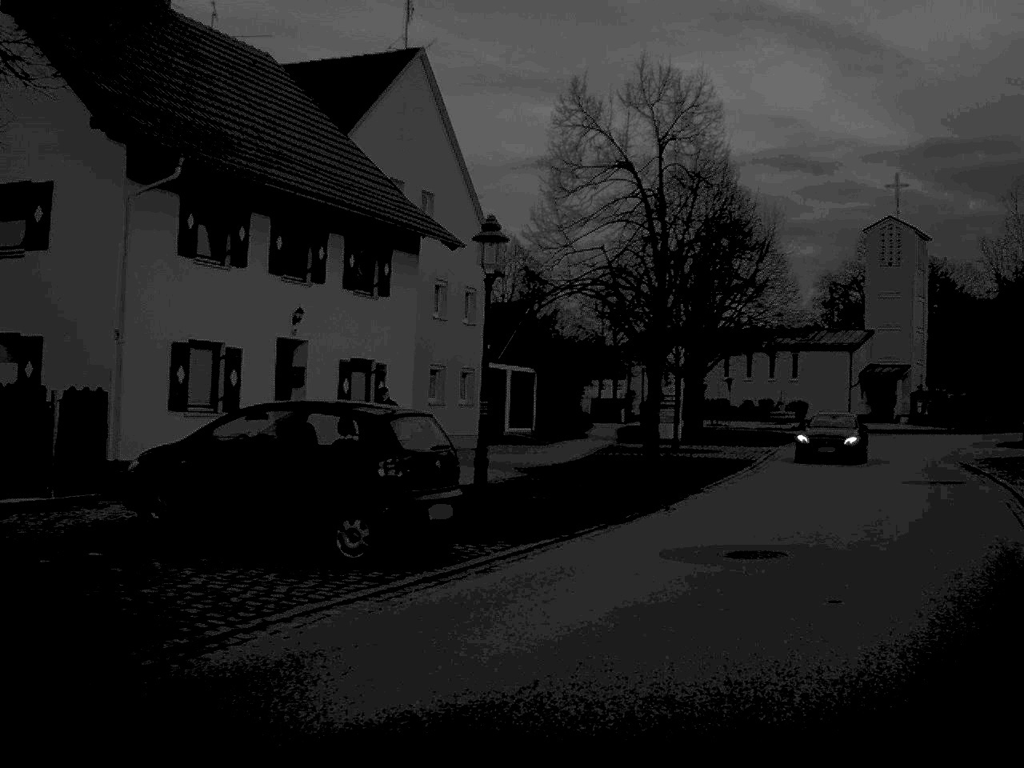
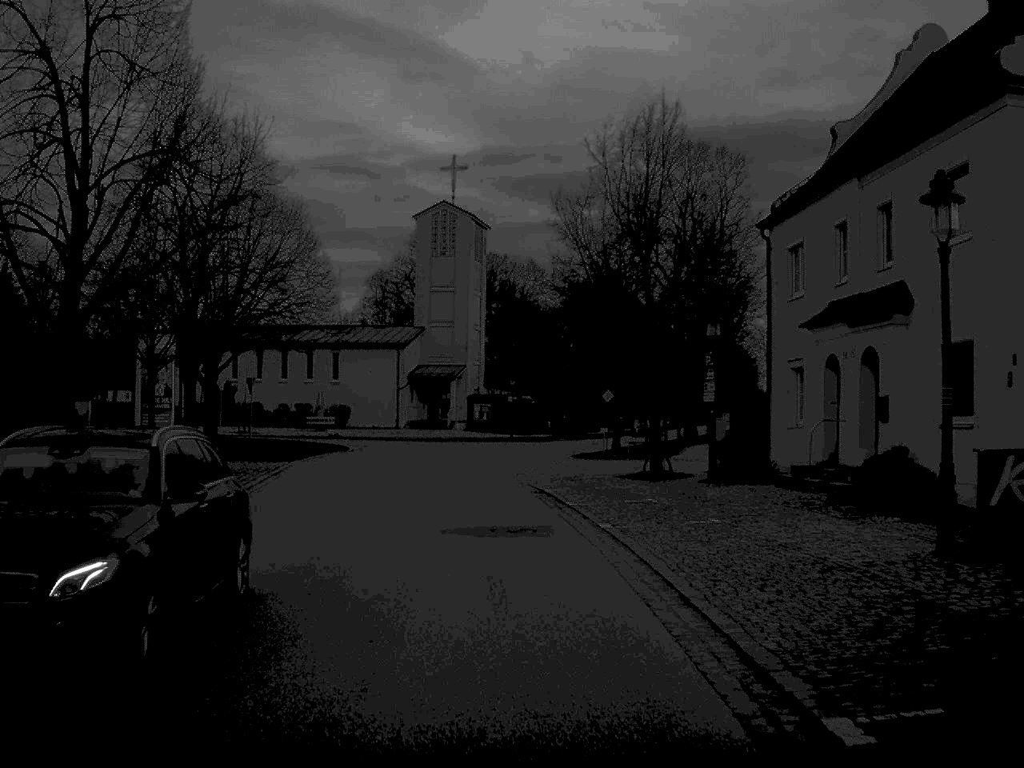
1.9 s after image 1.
(+2.6, +10.0) m; +19°
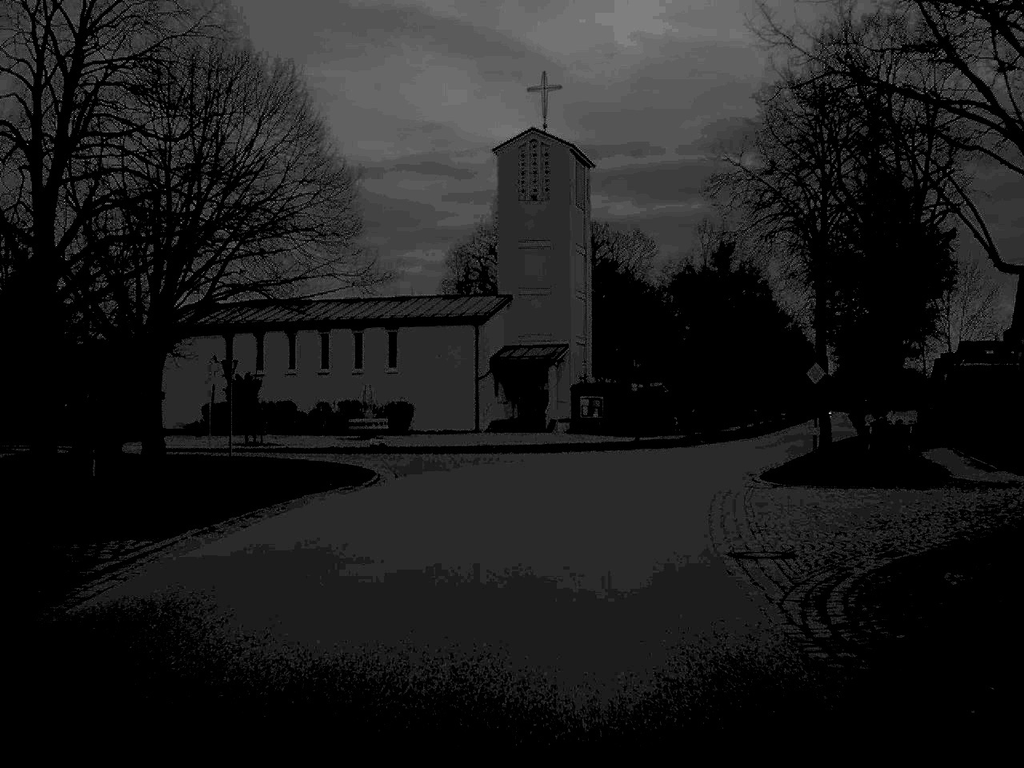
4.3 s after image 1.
(-1.4, +22.2) m; -4°
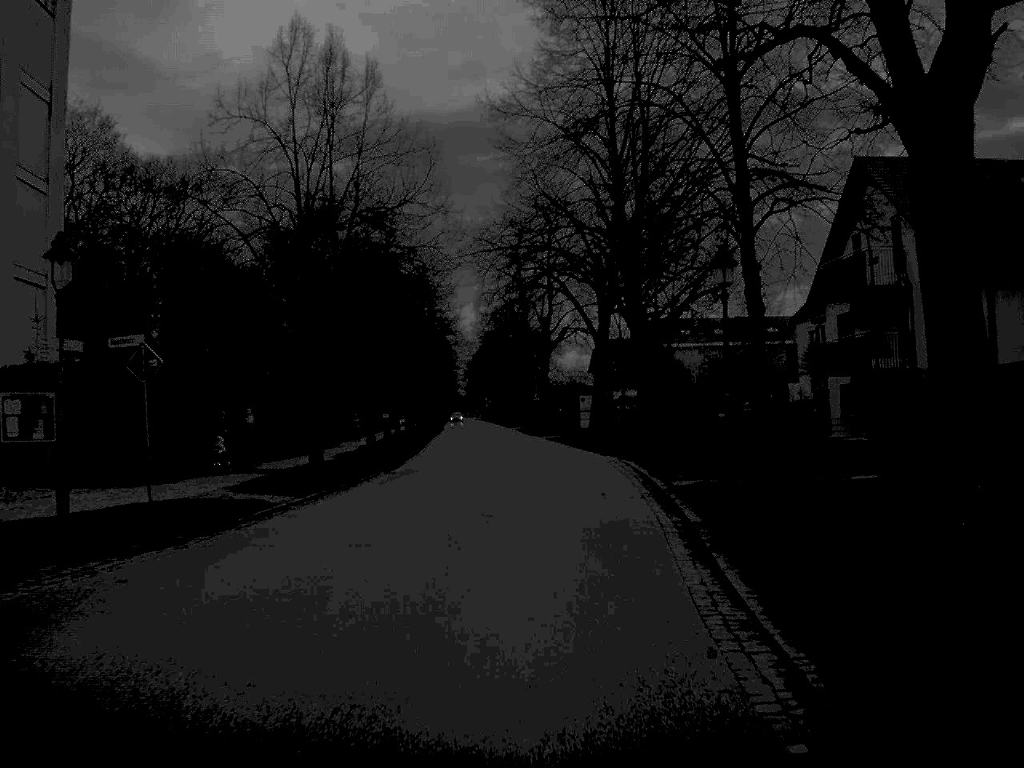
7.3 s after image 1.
(+5.3, +36.0) m; +18°
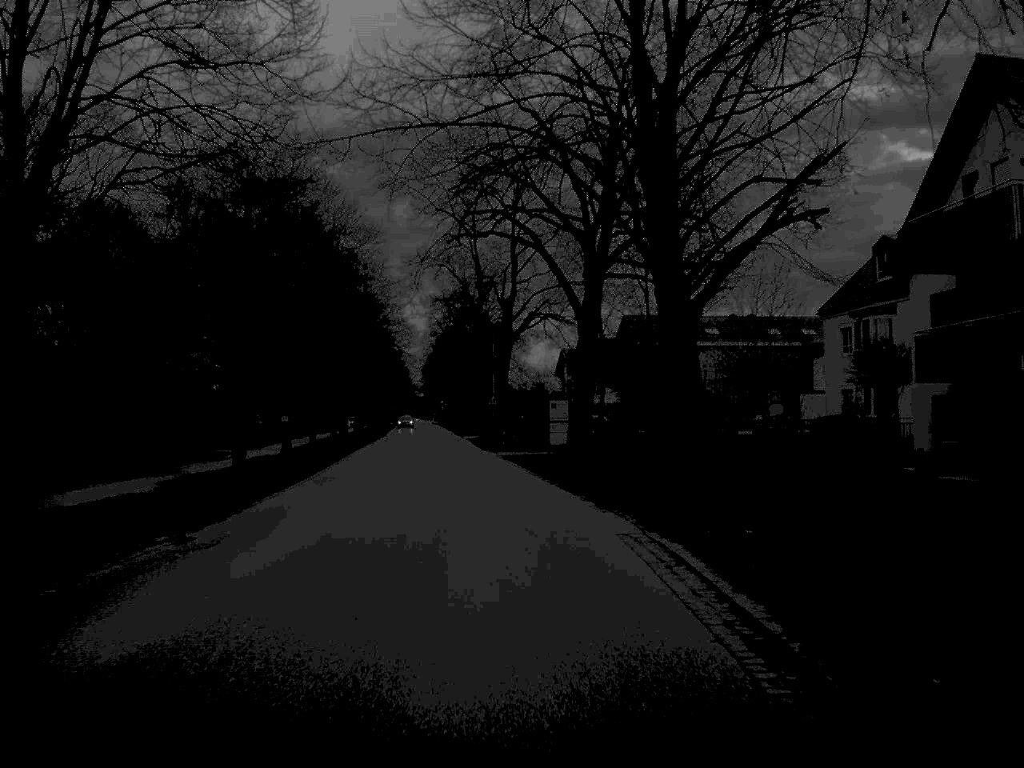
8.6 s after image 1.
(+0.4, +17.1) m; +2°
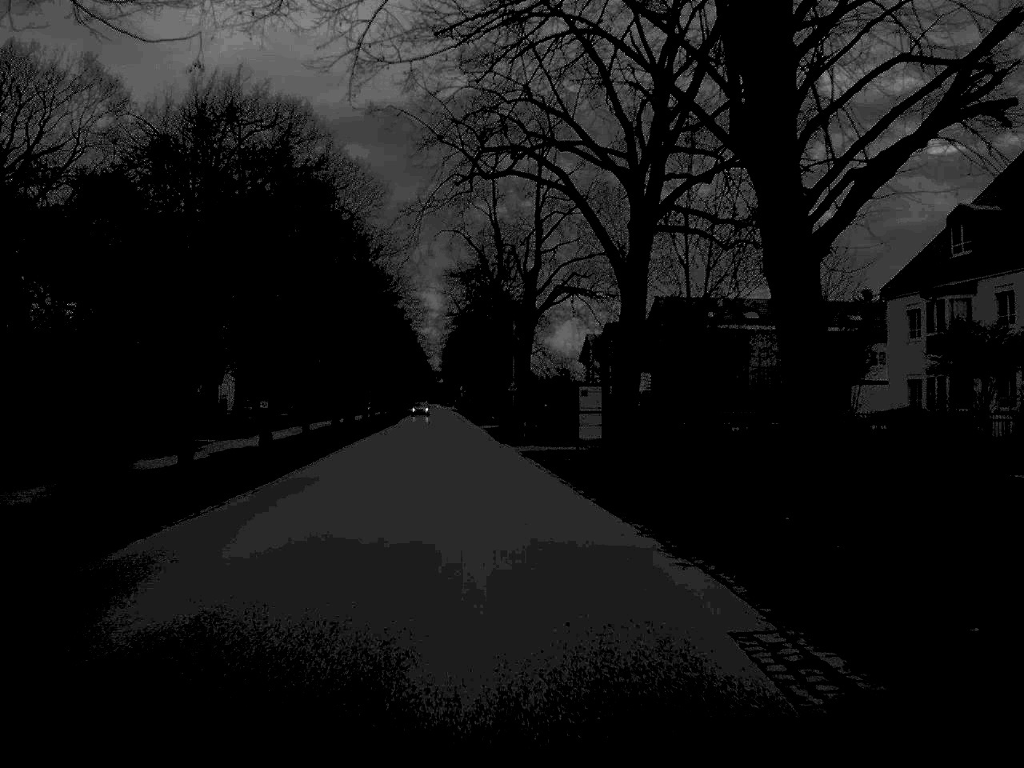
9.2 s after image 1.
(-0.1, +7.5) m; -1°
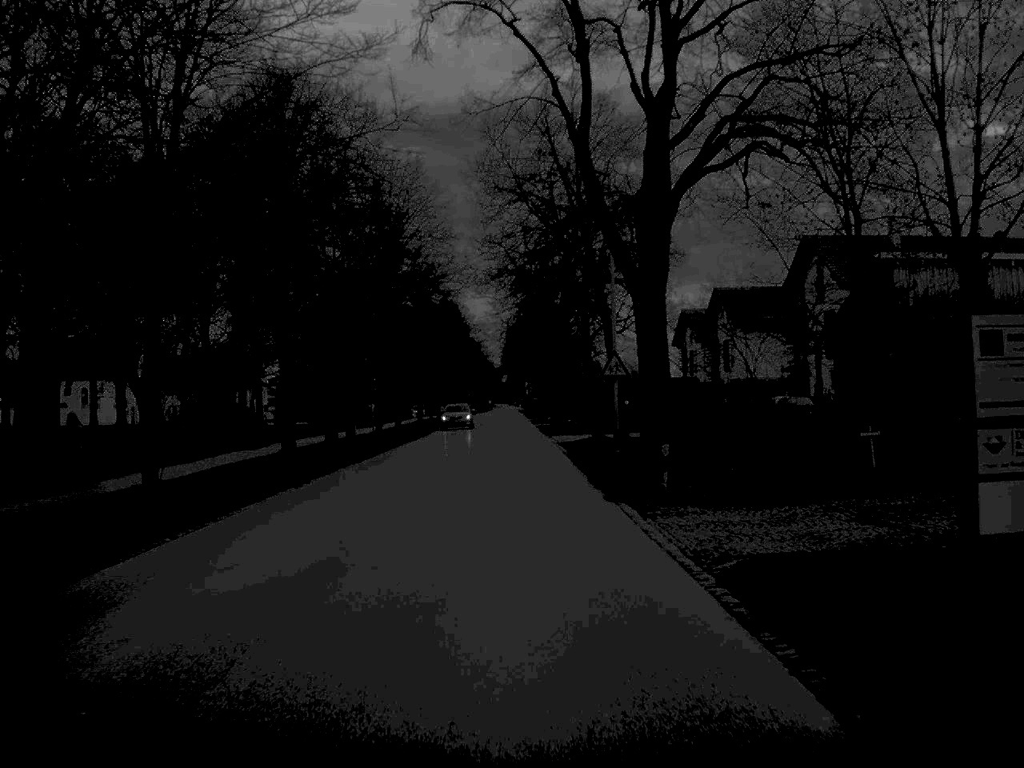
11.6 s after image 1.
(-1.1, +30.2) m; -3°
